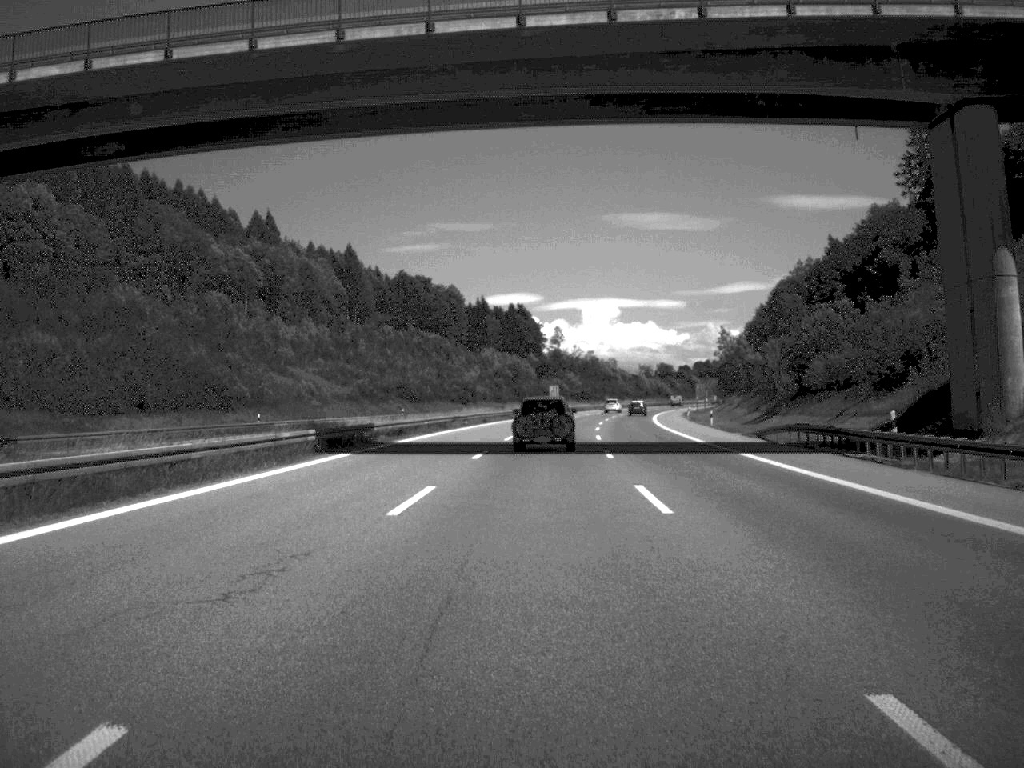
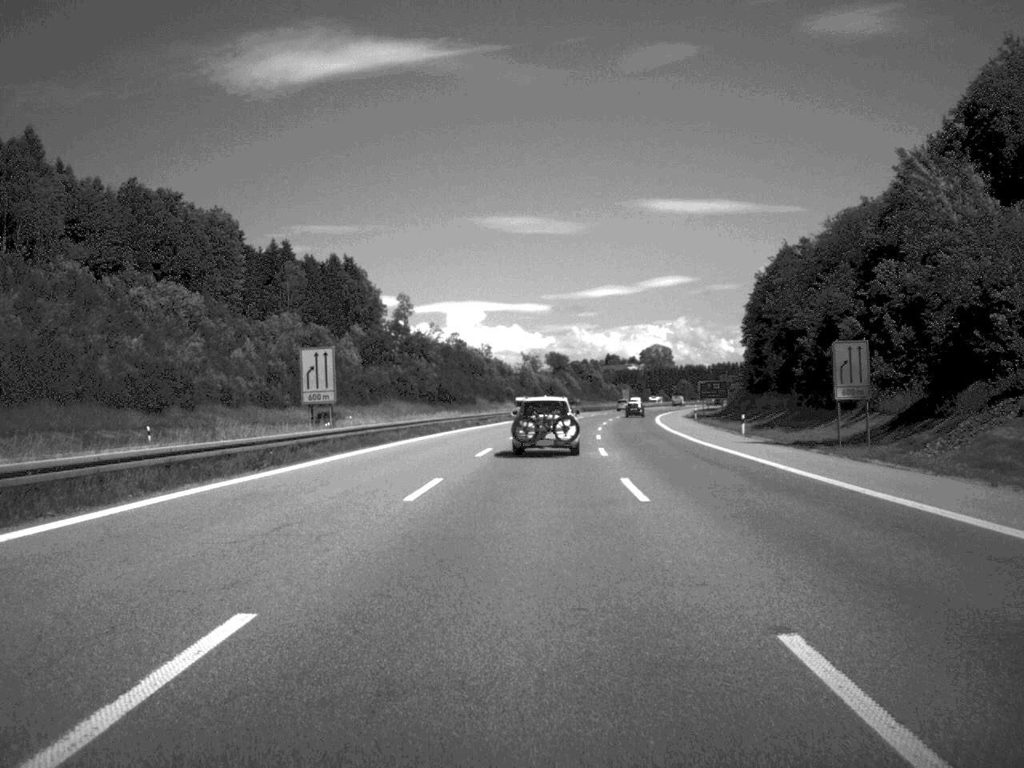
(+6.1, +118.4) m; +6°
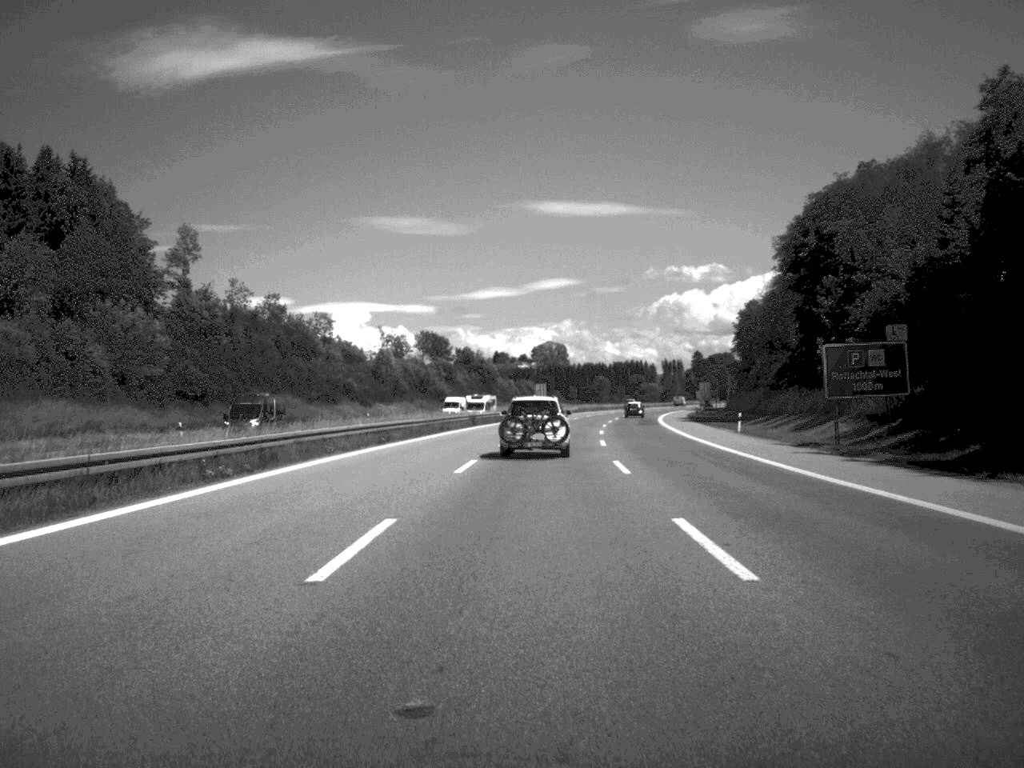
(+3.9, +95.1) m; +5°
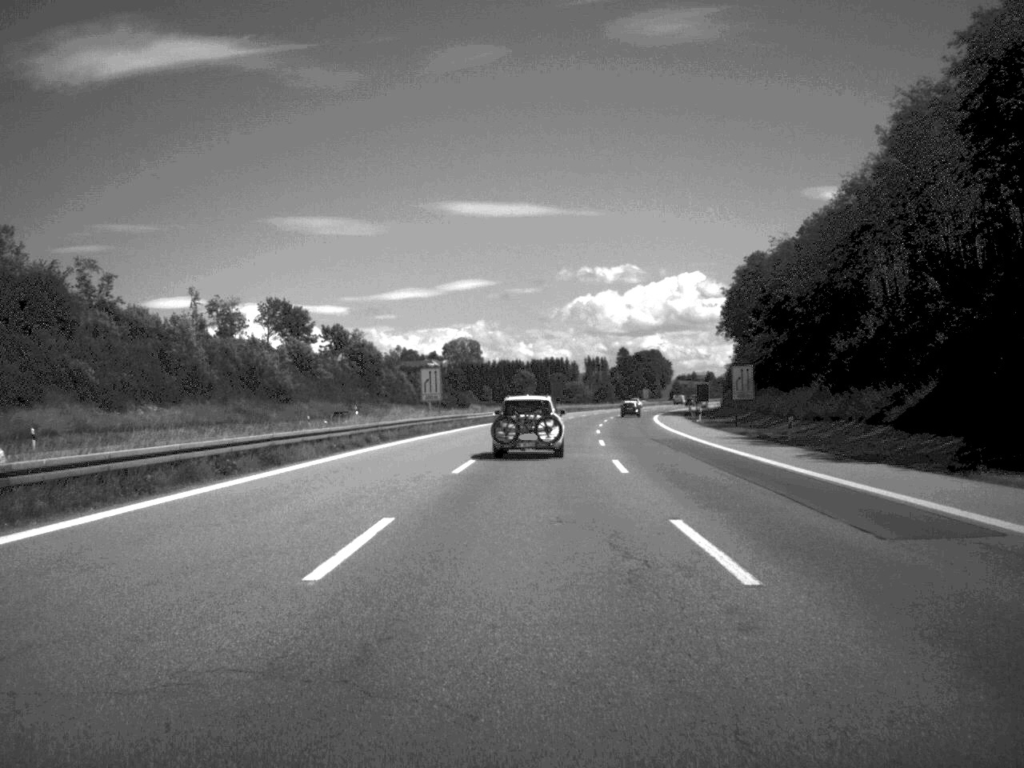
(+2.2, +69.0) m; +4°
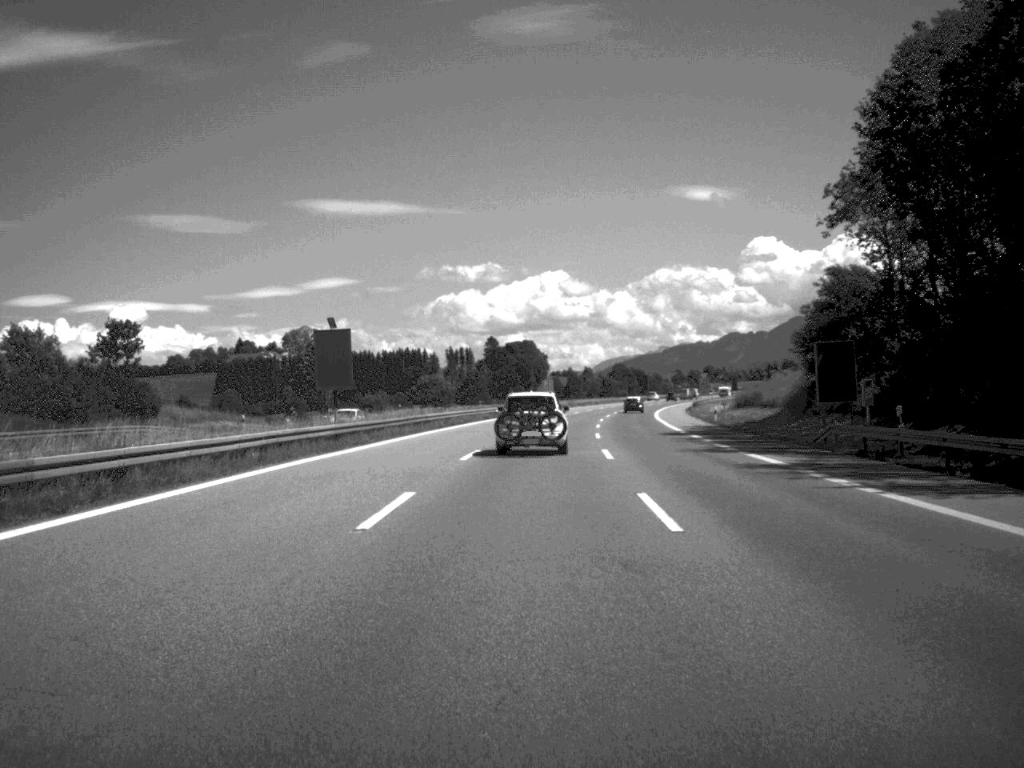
(+5.9, +116.2) m; +6°
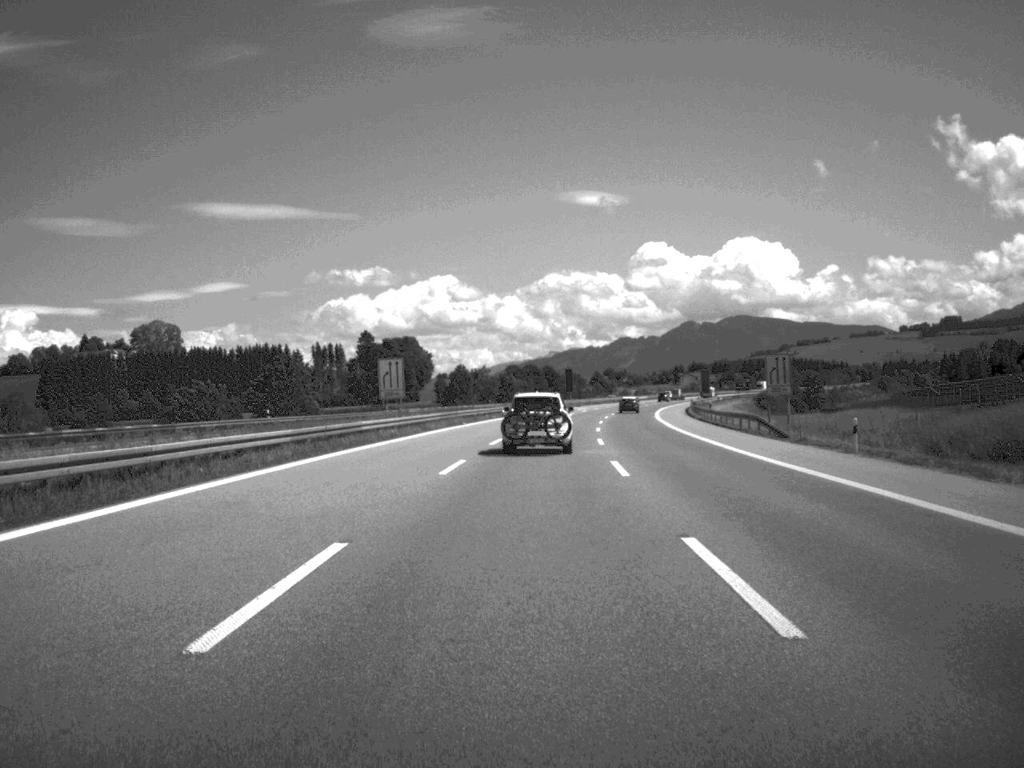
(+3.8, +92.7) m; +5°
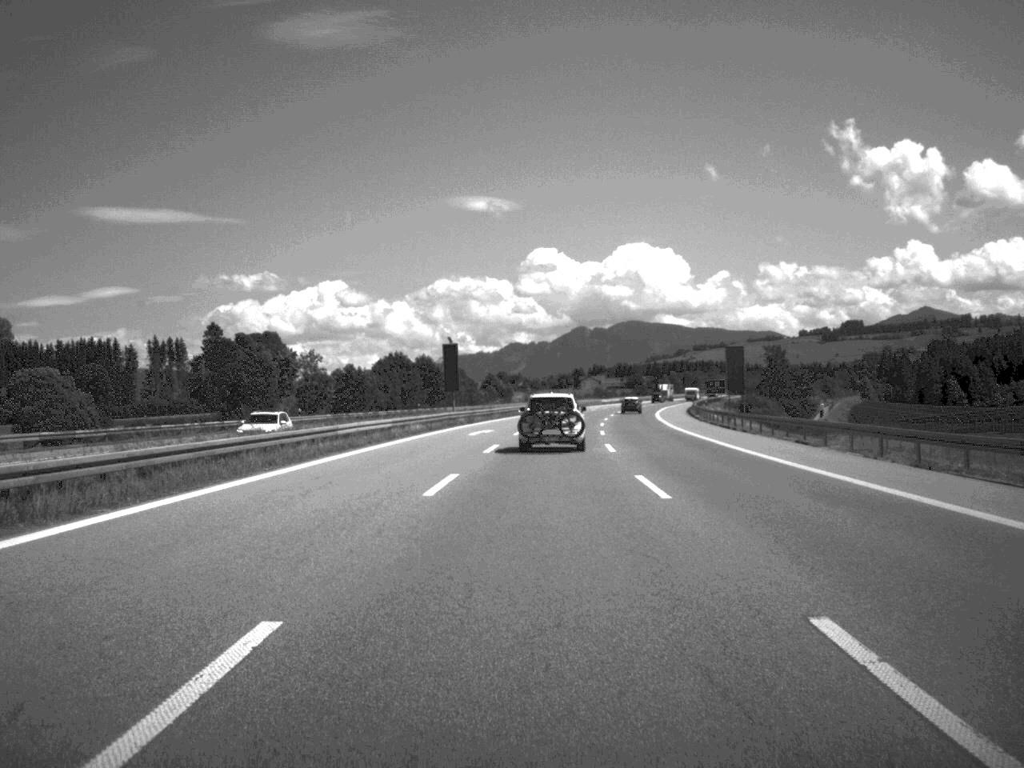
(+3.6, +91.8) m; +5°
